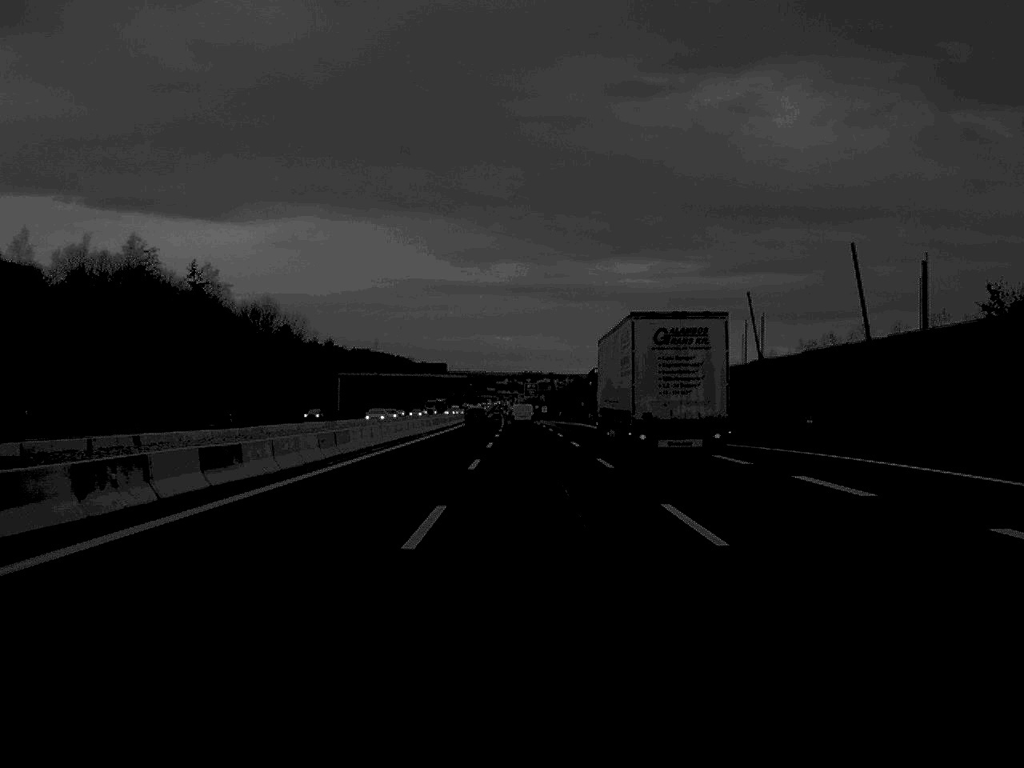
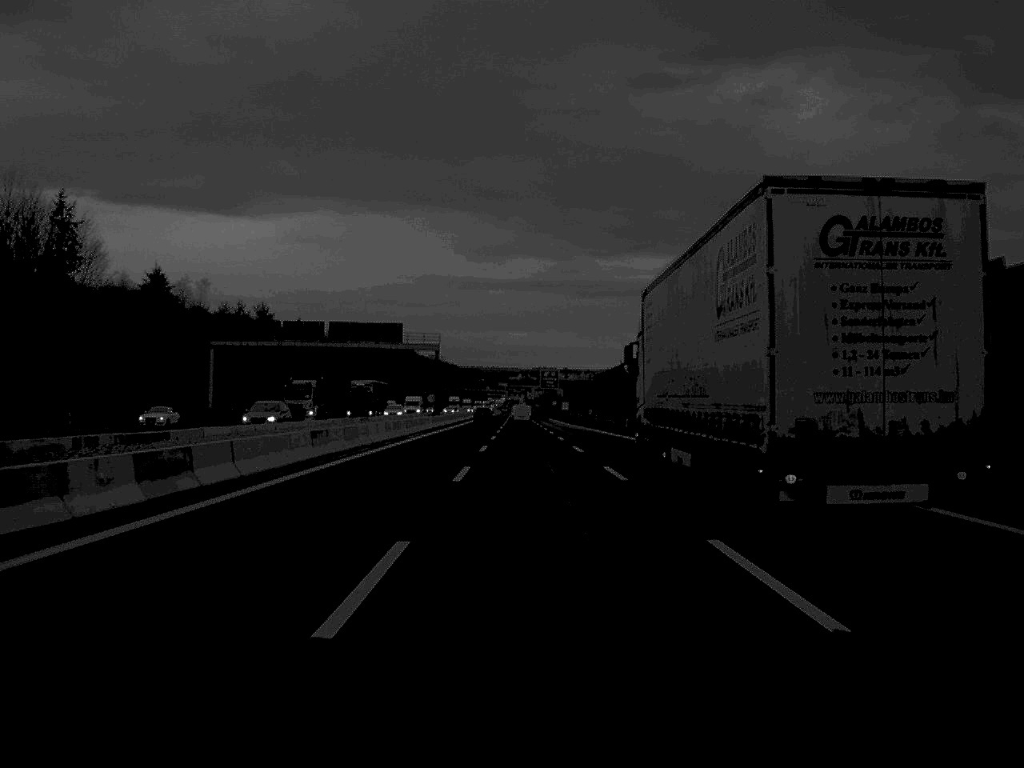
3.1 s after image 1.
(-0.4, +95.2) m; -1°
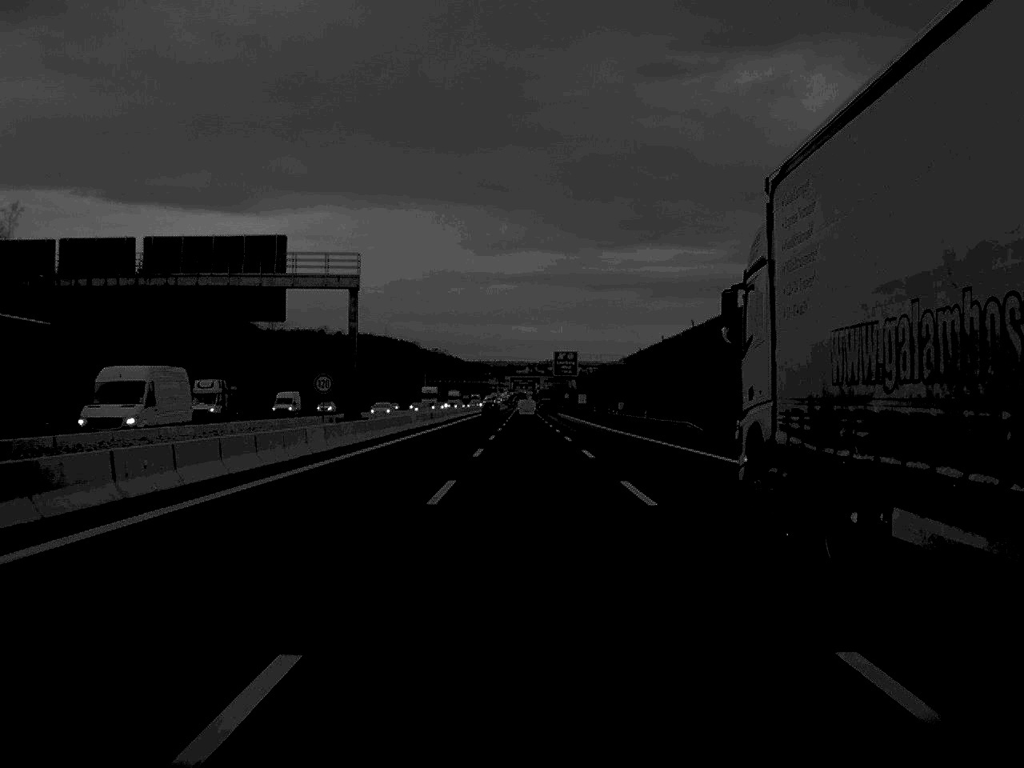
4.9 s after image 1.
(-0.1, +60.5) m; 0°
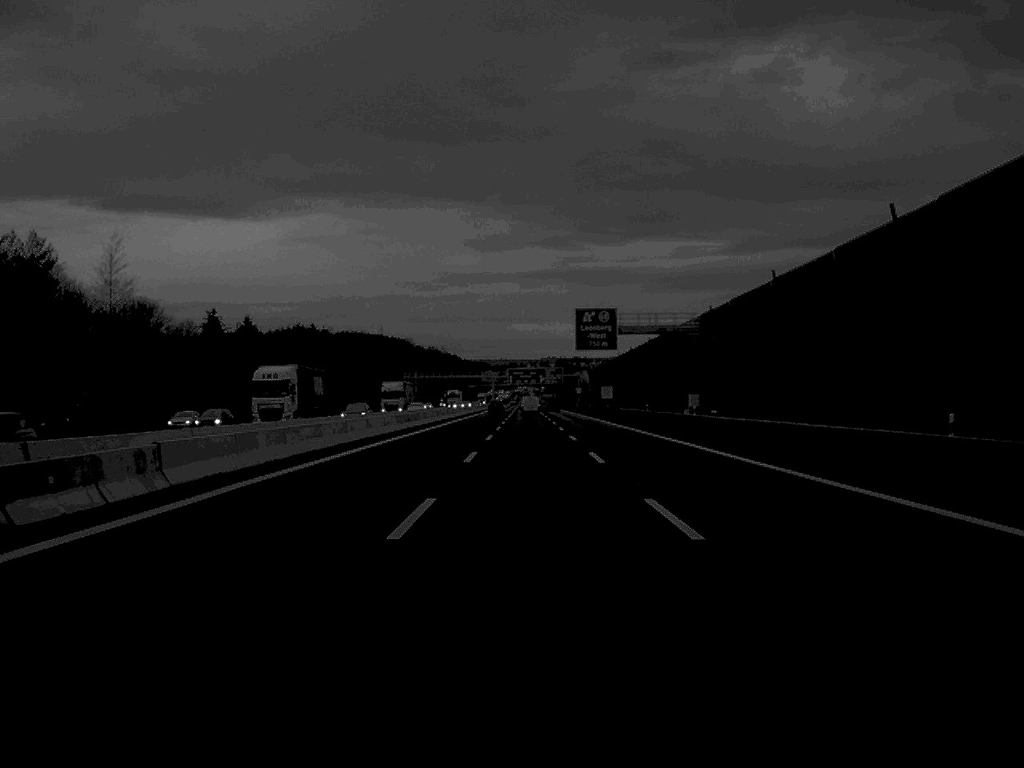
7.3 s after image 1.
(0.0, +77.0) m; 0°
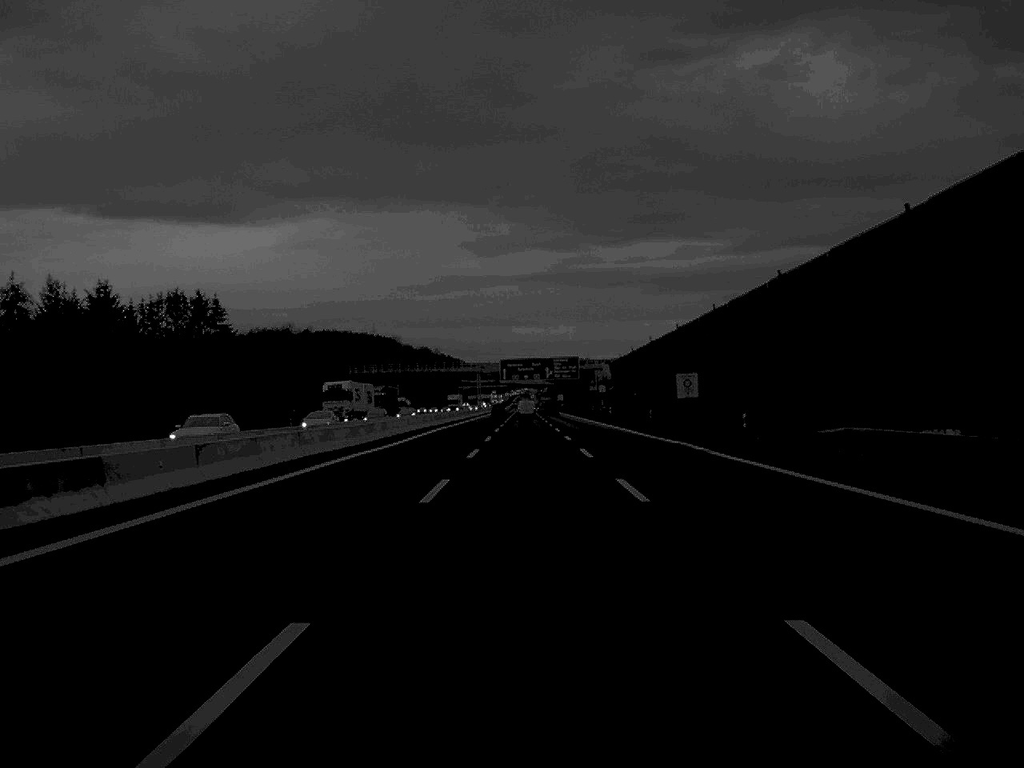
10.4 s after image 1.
(0.0, +98.4) m; 0°
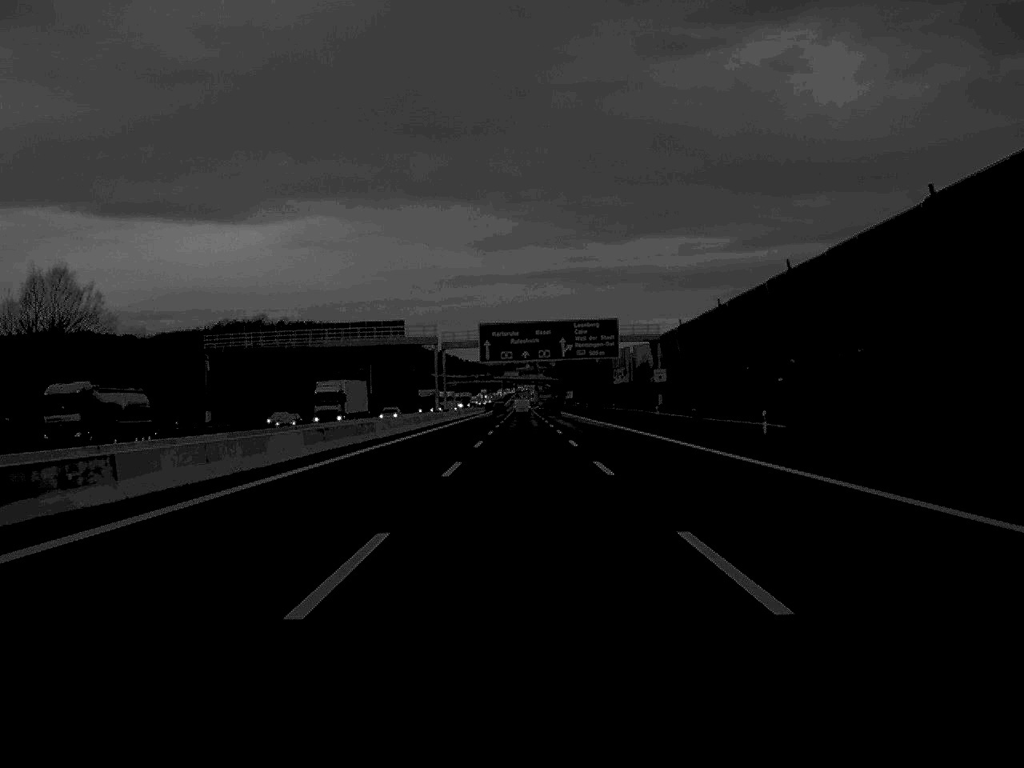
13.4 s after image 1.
(-0.1, +98.4) m; 0°
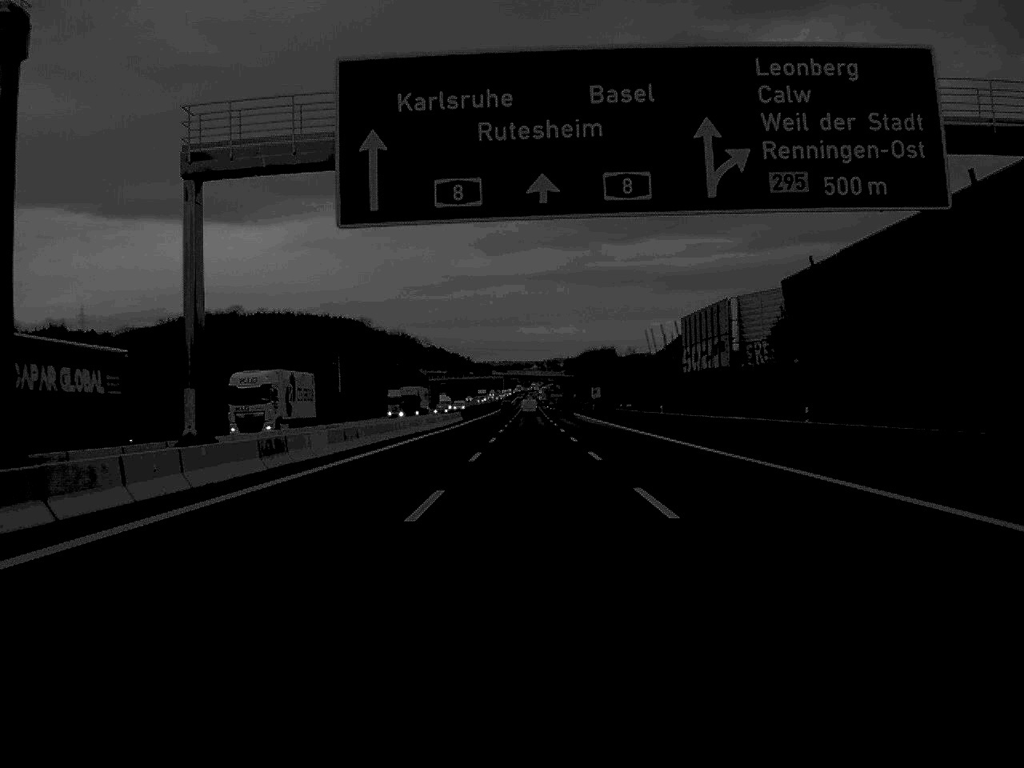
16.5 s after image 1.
(-0.3, +99.2) m; 0°
